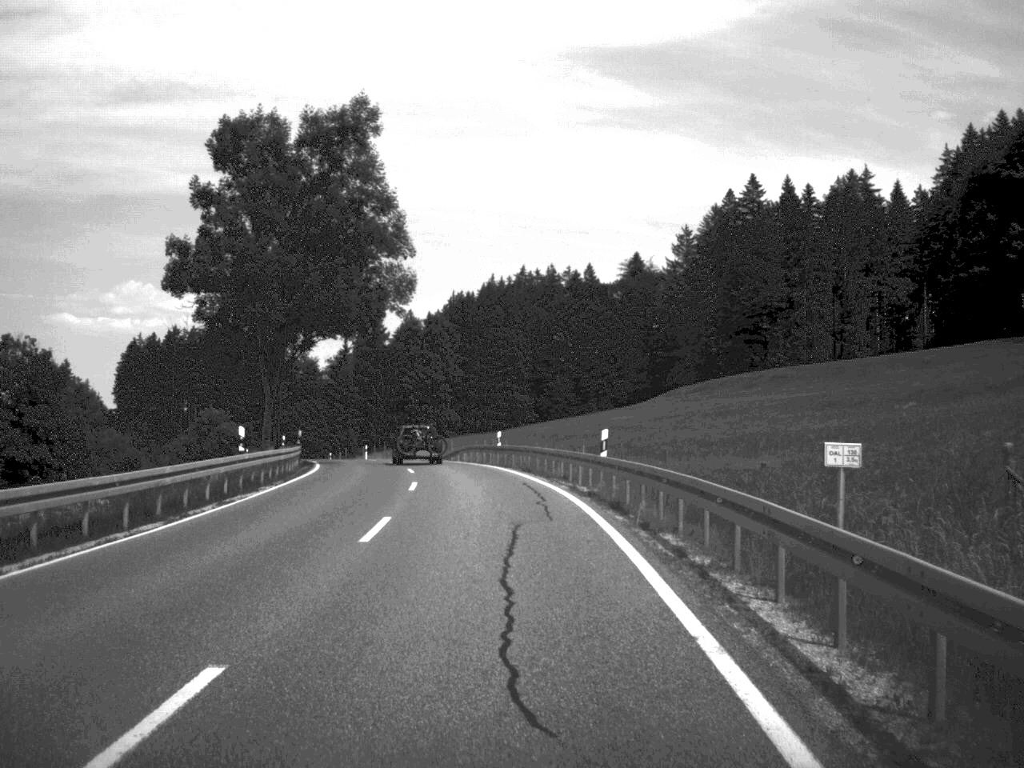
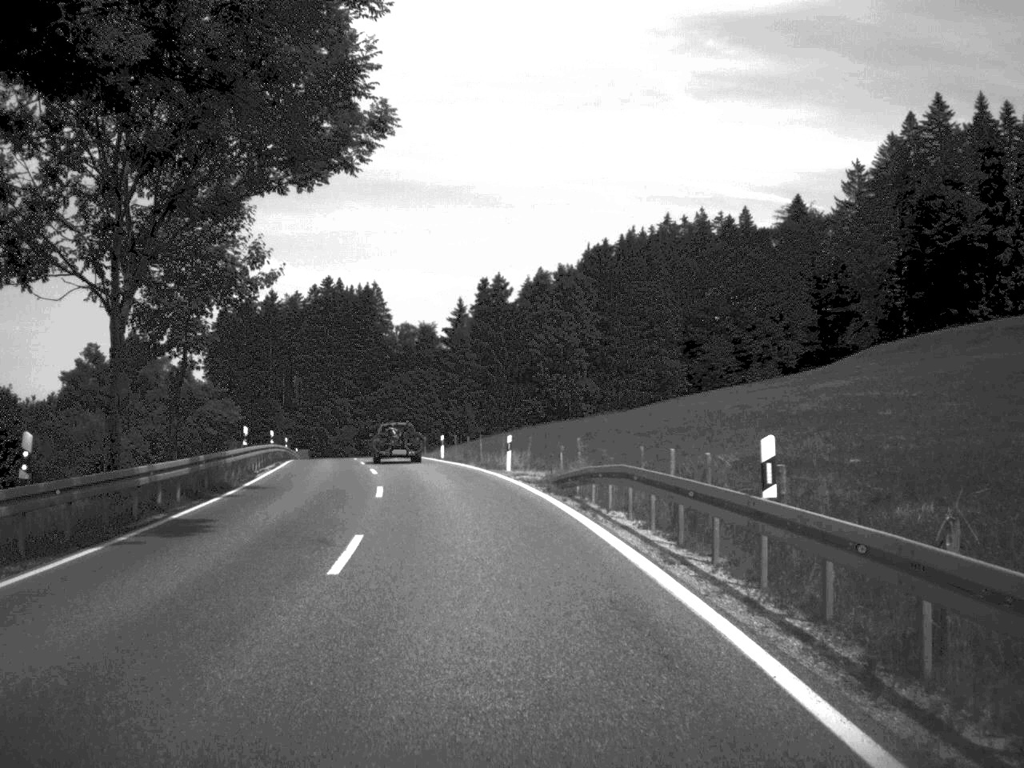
(-1.9, +38.4) m; -6°
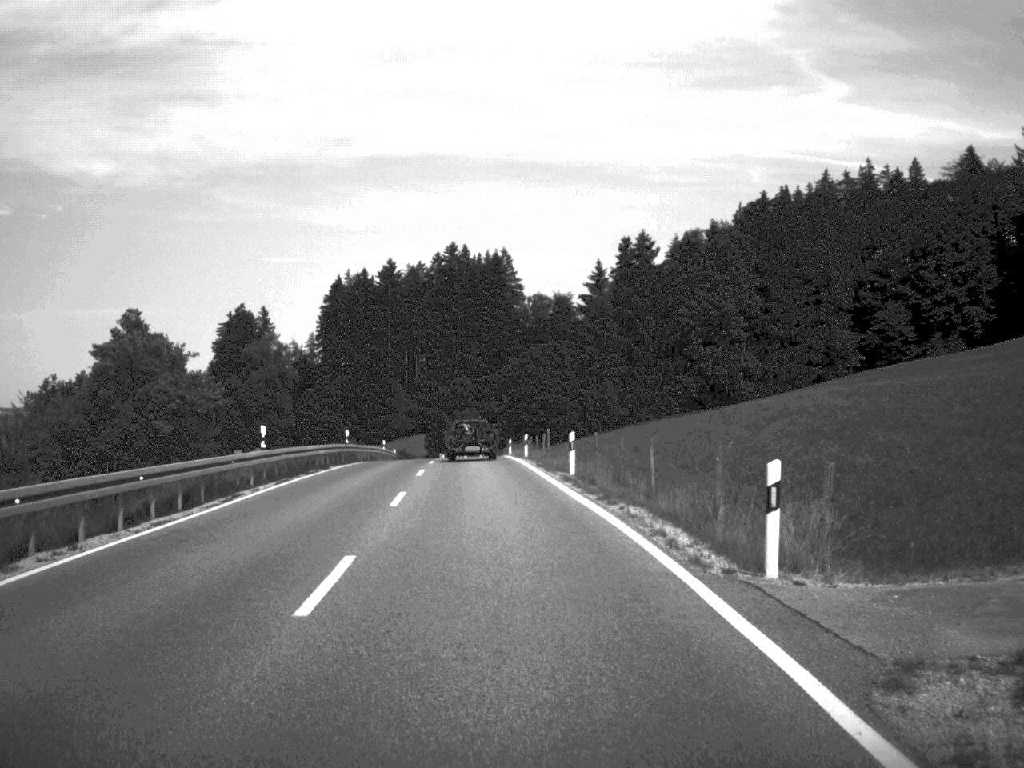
(-1.4, +26.2) m; -6°
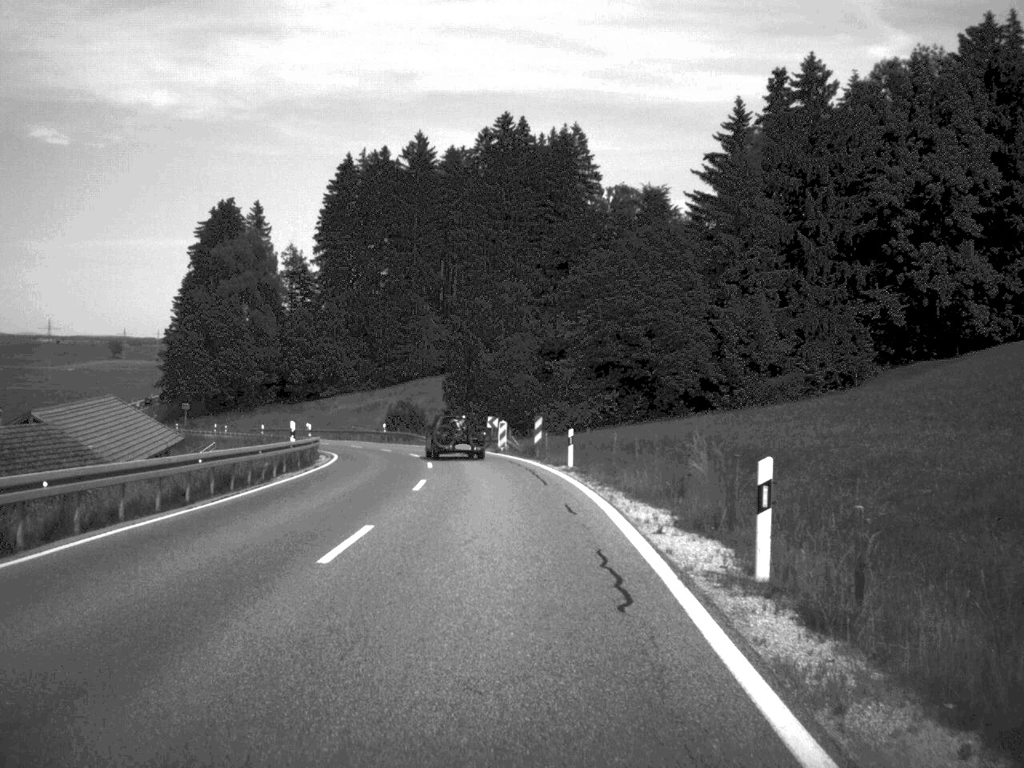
(-2.4, +67.4) m; -3°
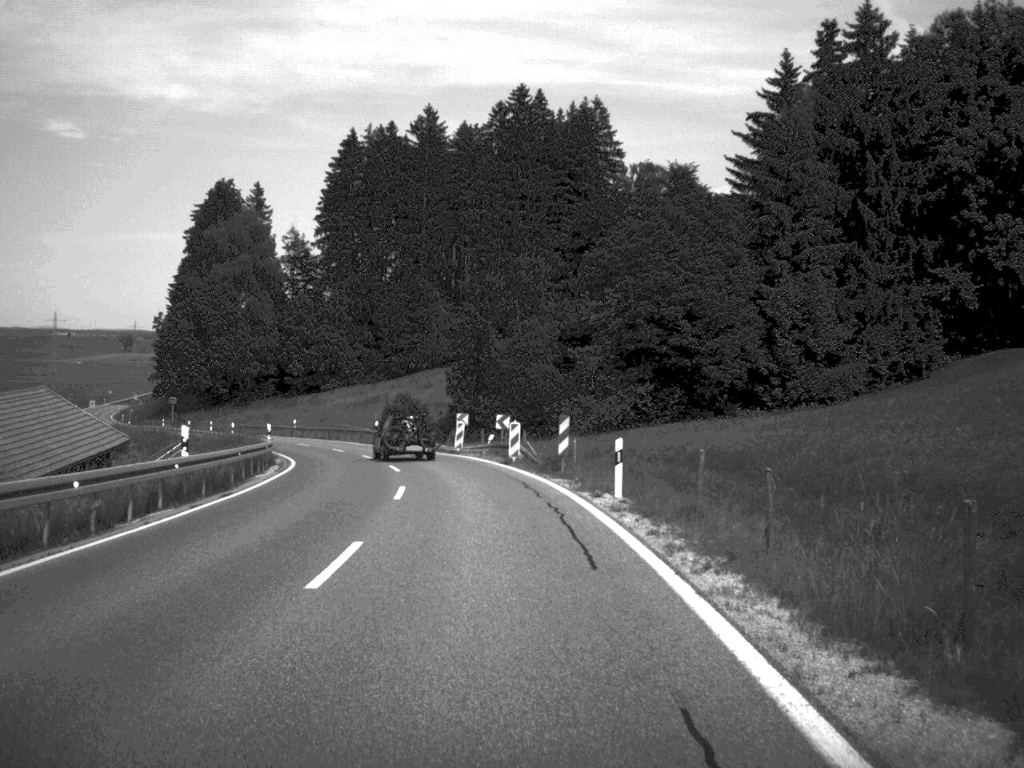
(-0.1, +13.0) m; -1°
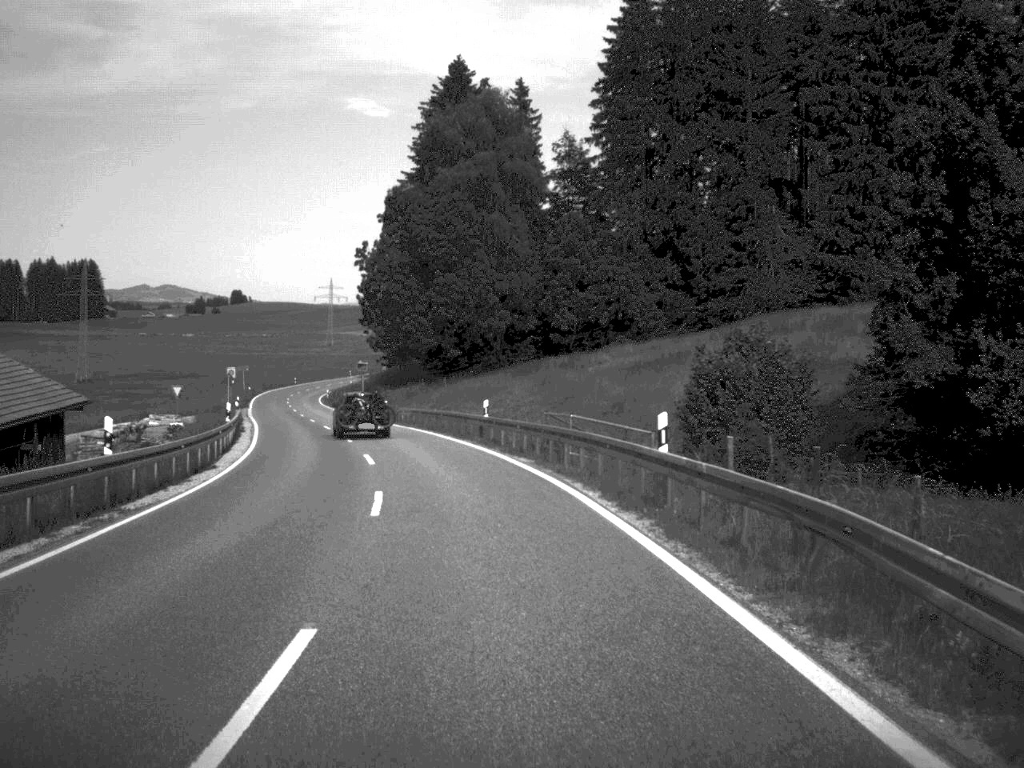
(-5.7, +52.6) m; -14°
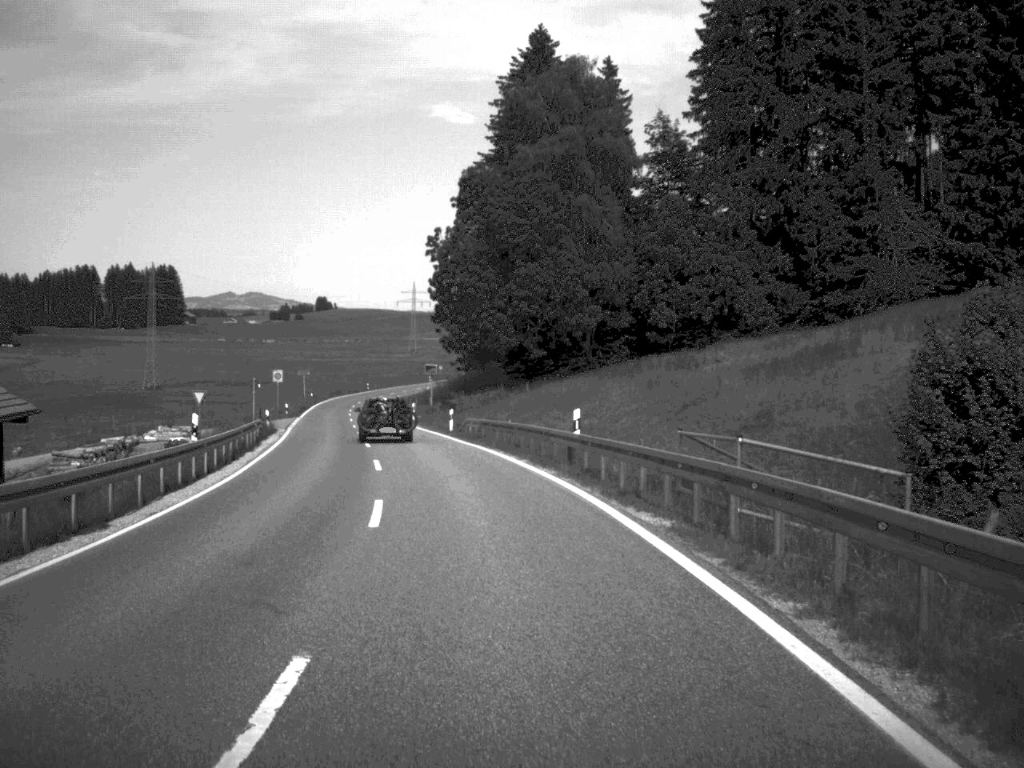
(-0.4, +12.6) m; -4°
